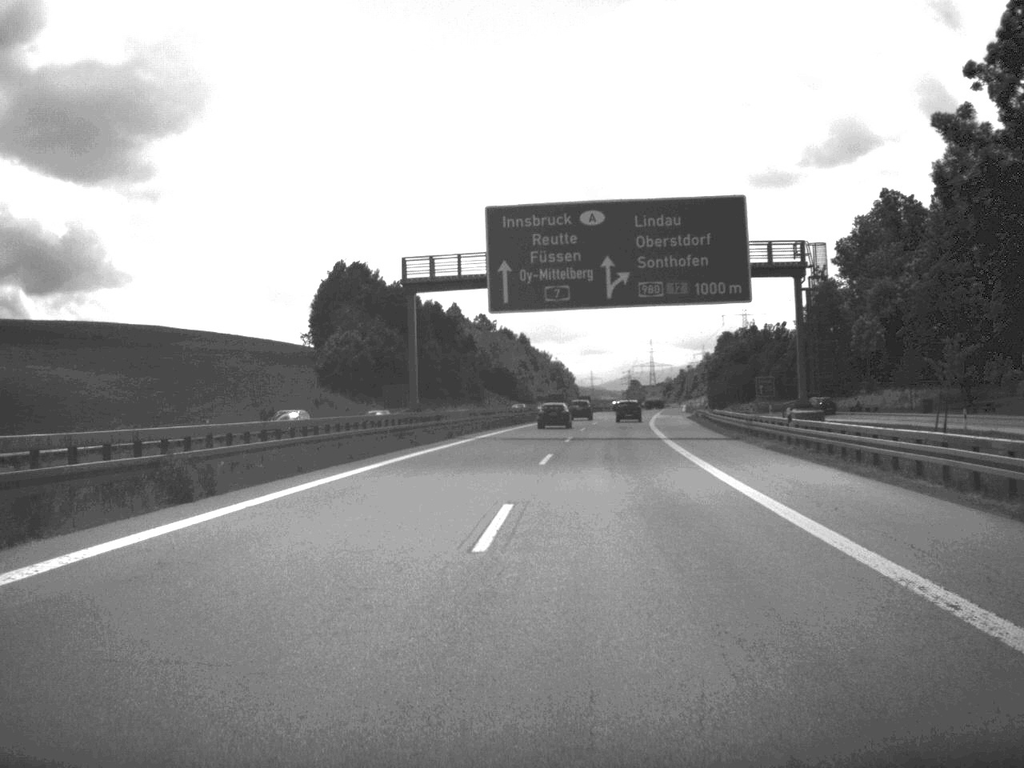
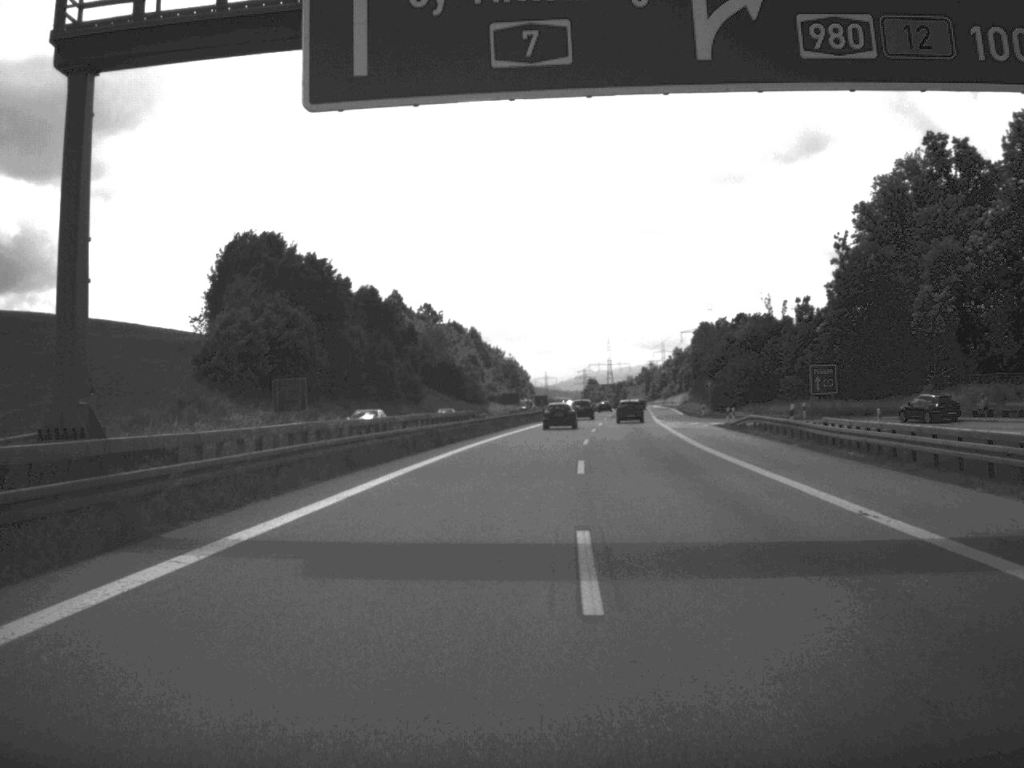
(+0.7, +39.2) m; +2°
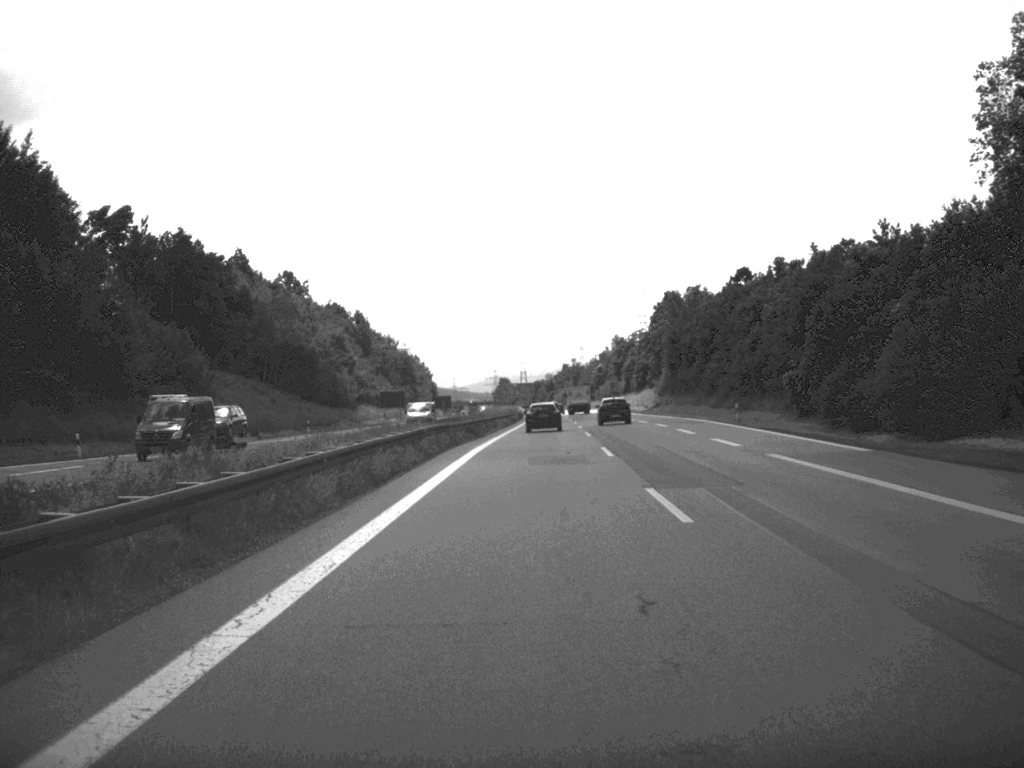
(+2.8, +82.3) m; +4°
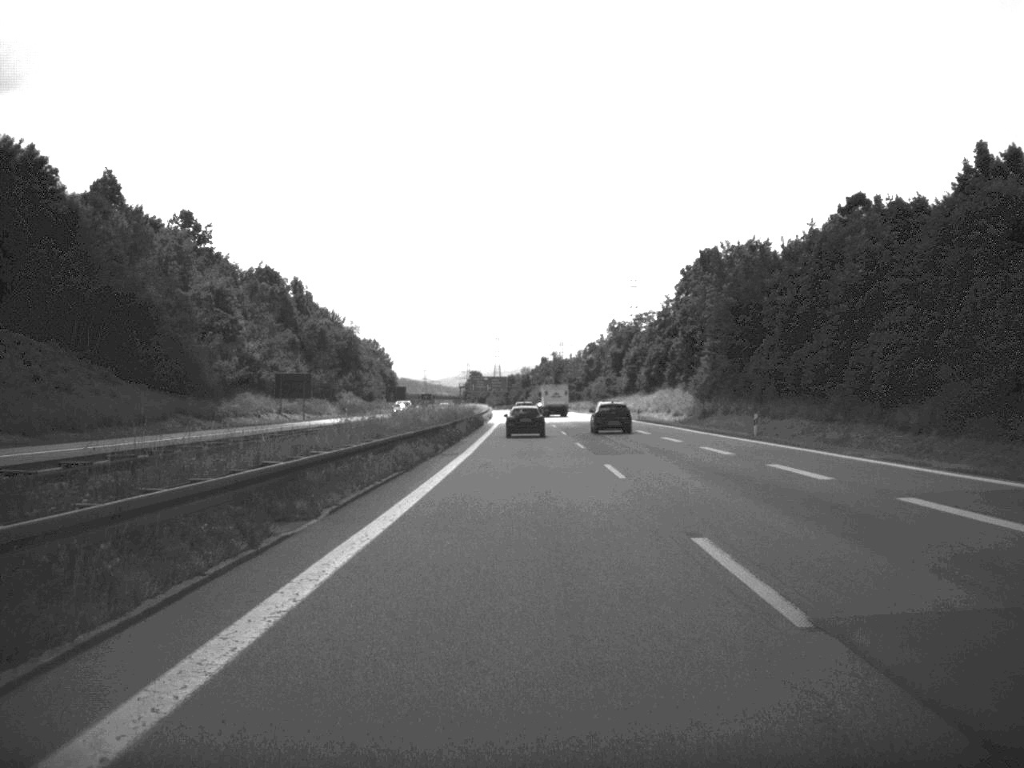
(+0.7, +60.4) m; +1°
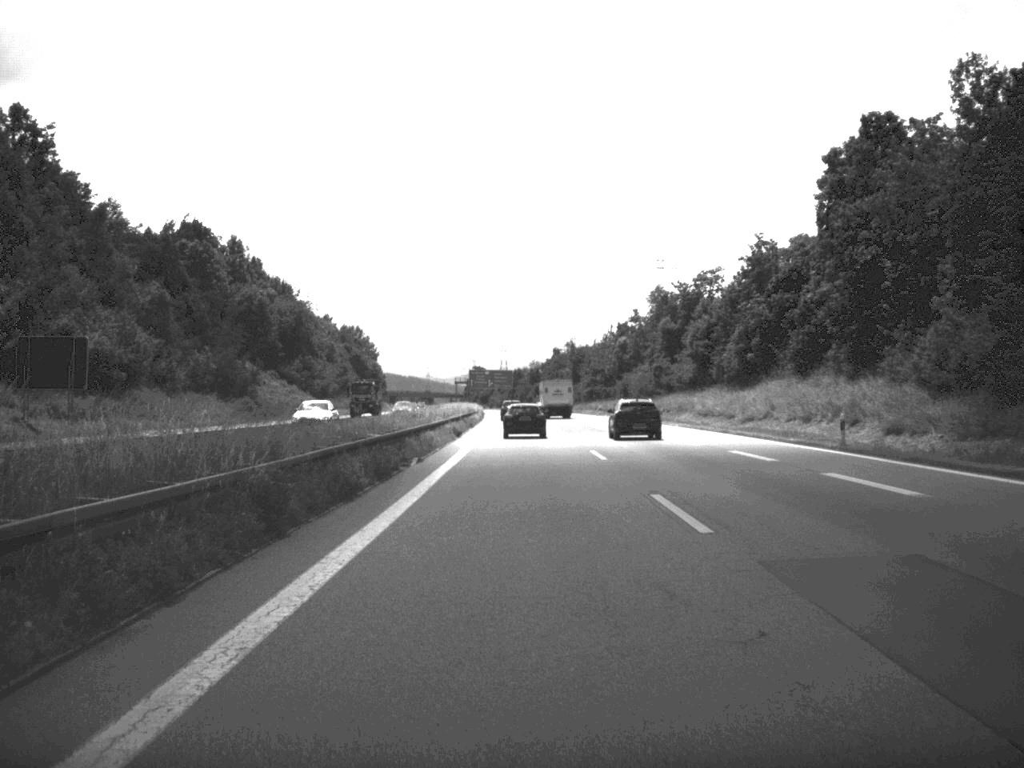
(-0.2, +65.2) m; -1°
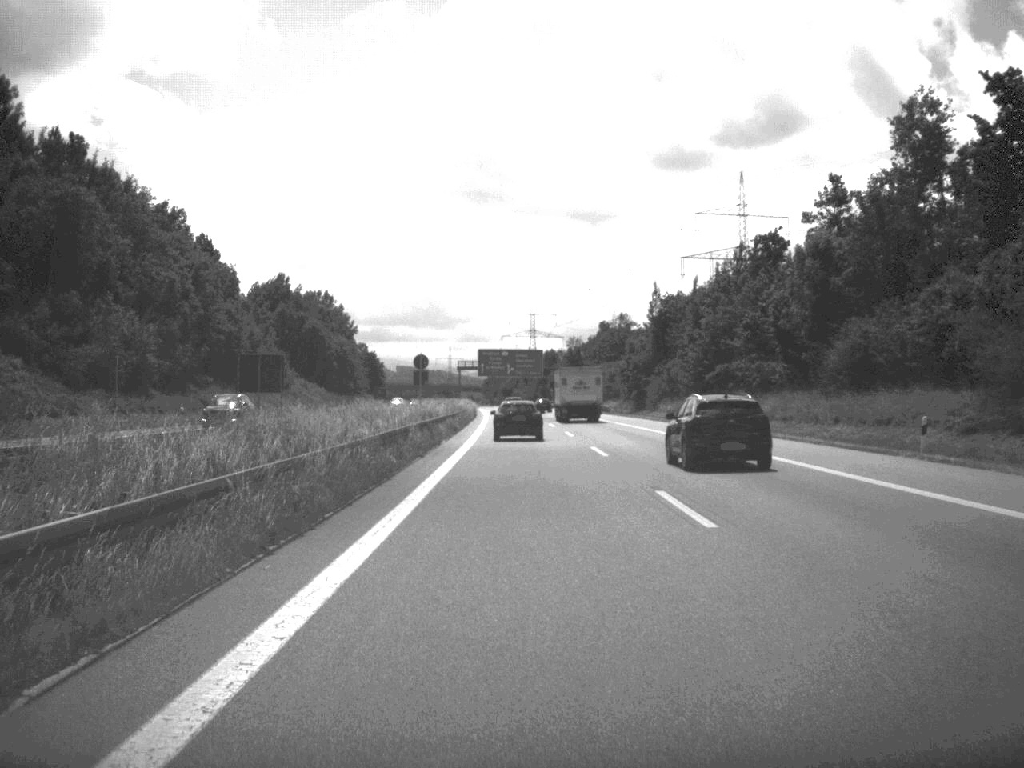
(-1.3, +105.8) m; -2°
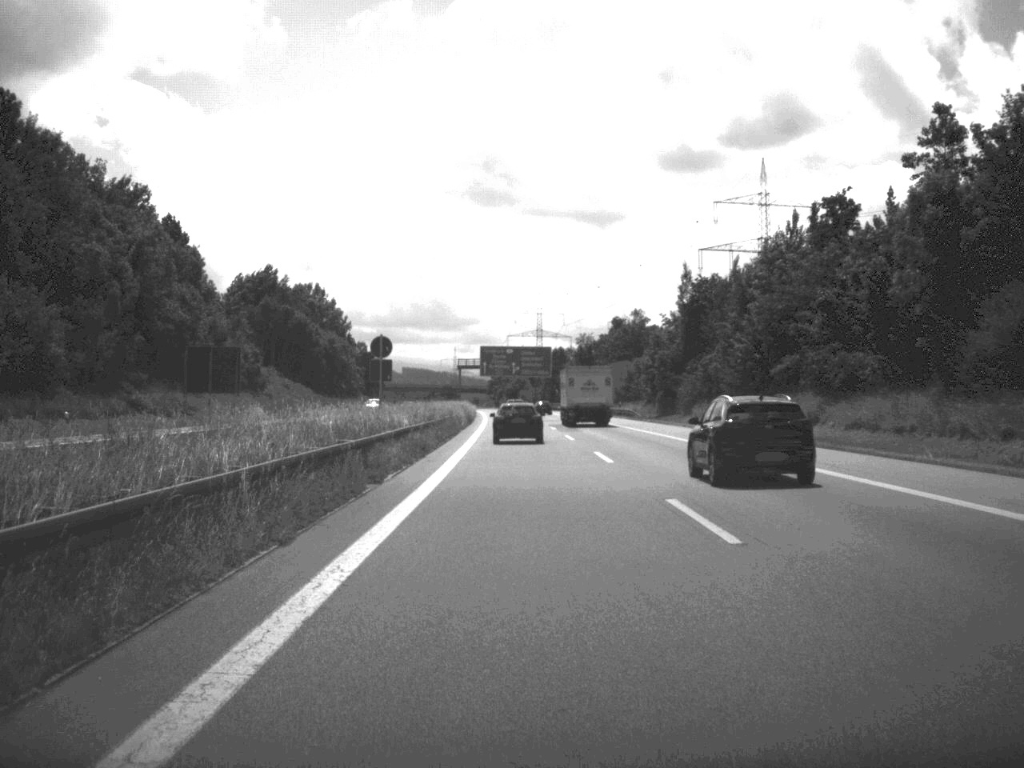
(-0.1, +19.6) m; 0°
